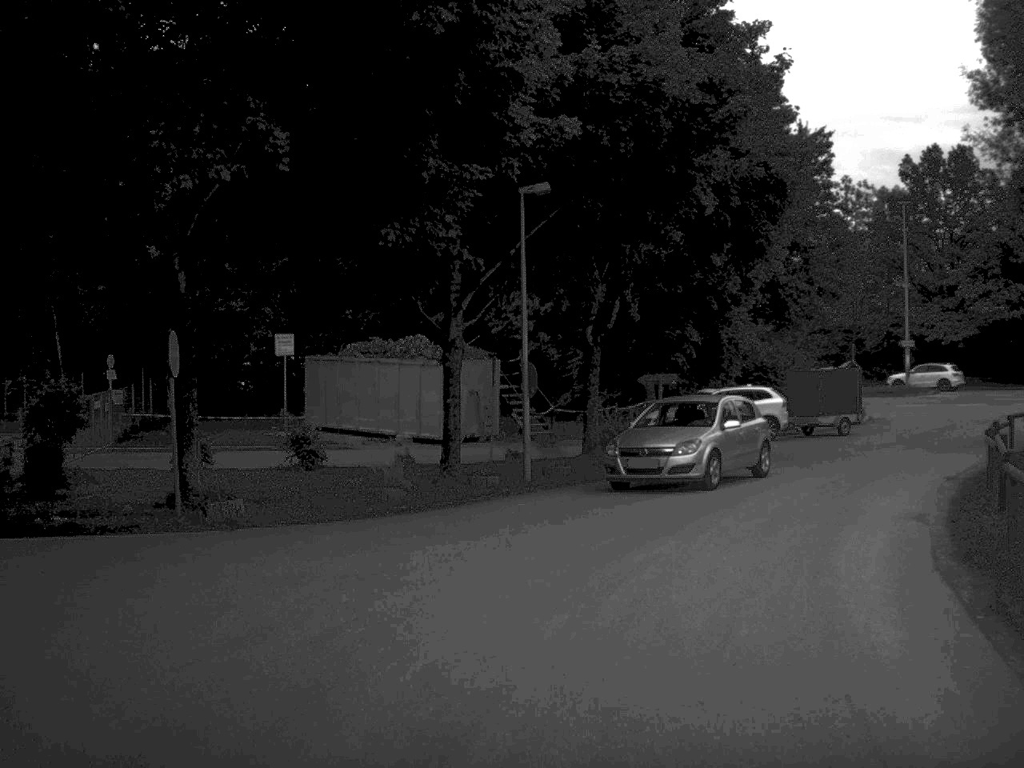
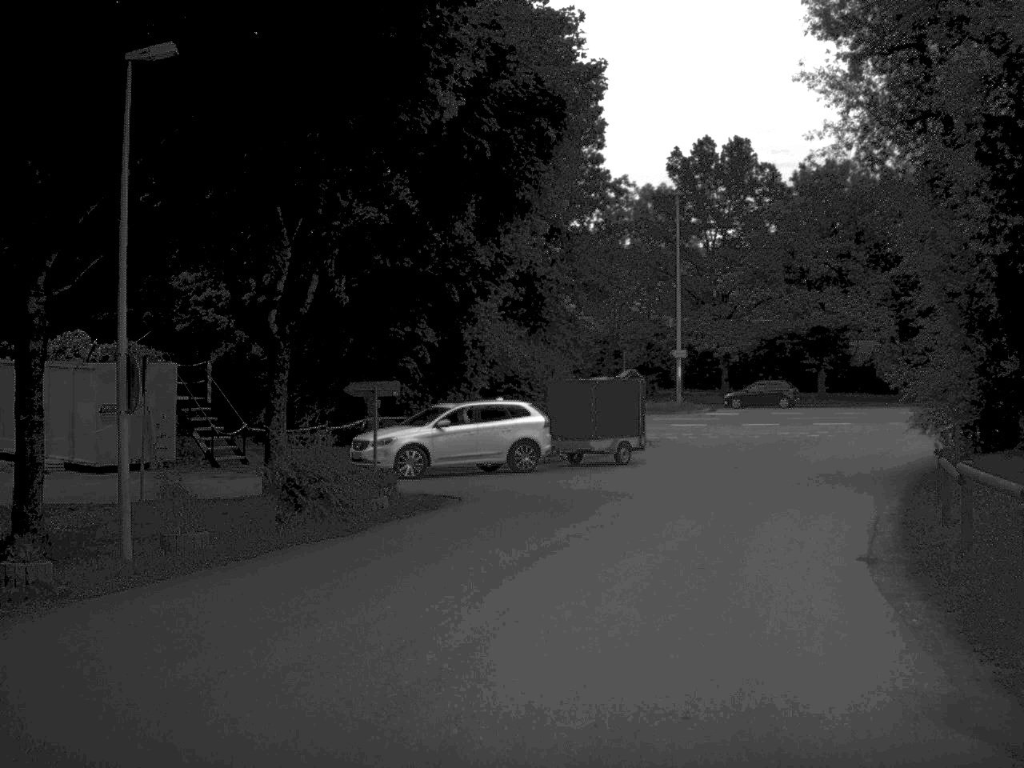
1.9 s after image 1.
(+1.0, +9.1) m; +11°
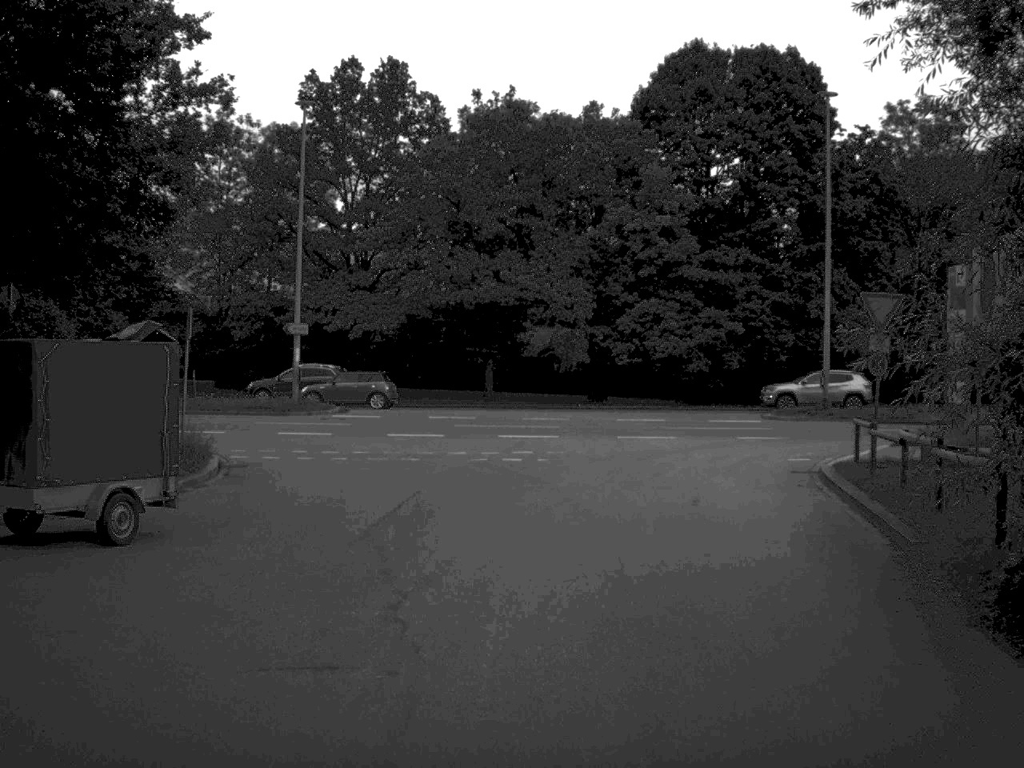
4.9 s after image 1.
(+2.3, +17.6) m; +16°
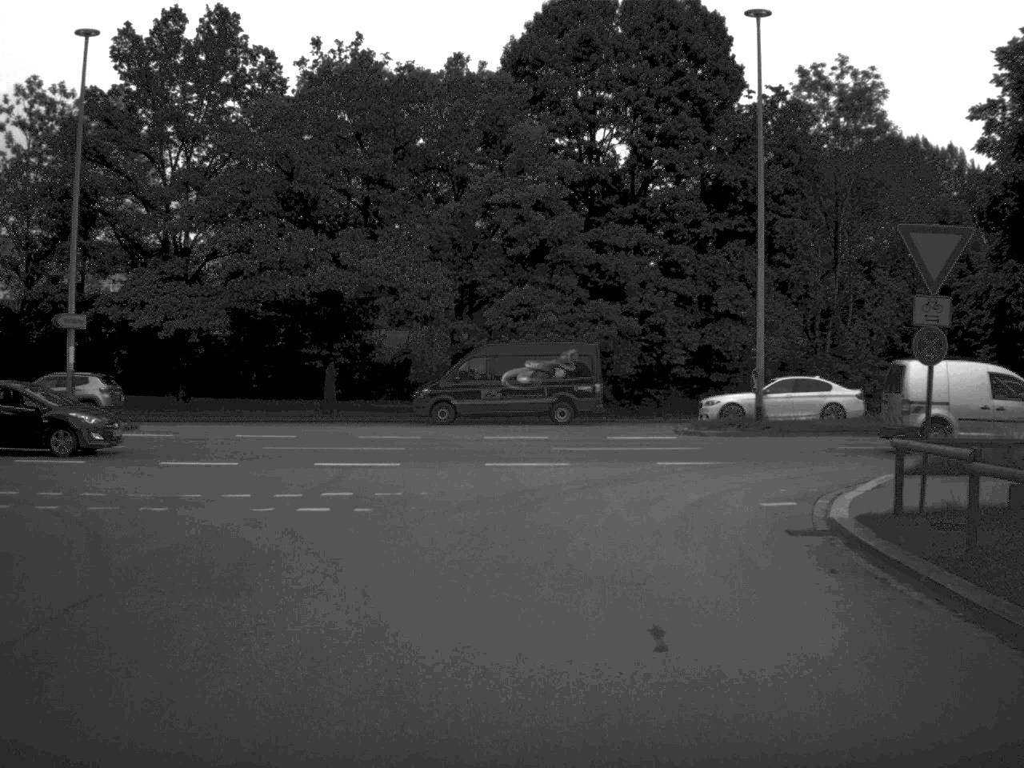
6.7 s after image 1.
(+0.5, +9.7) m; +6°
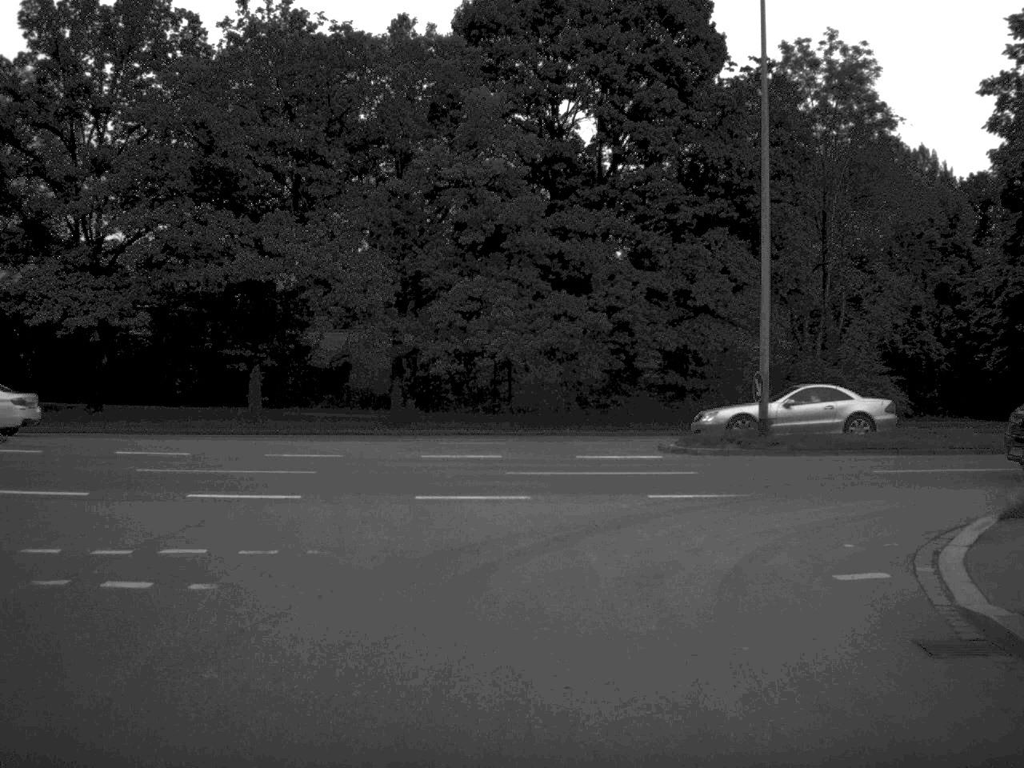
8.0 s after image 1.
(+0.1, +5.9) m; +2°
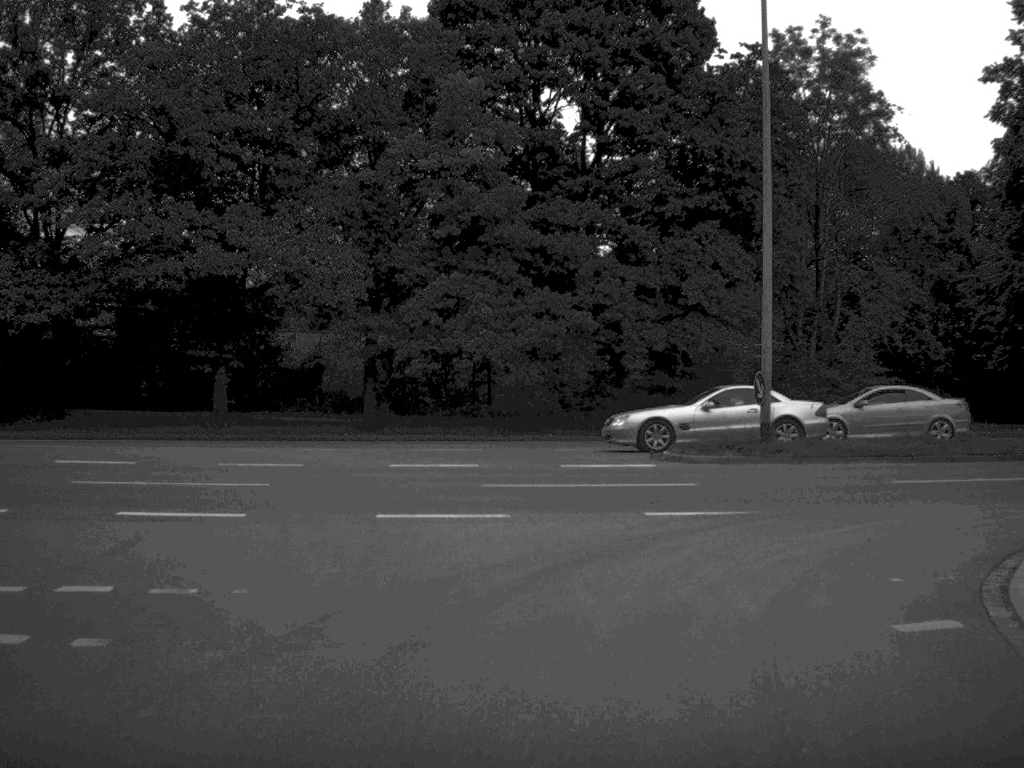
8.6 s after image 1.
(0.0, +2.2) m; +1°
